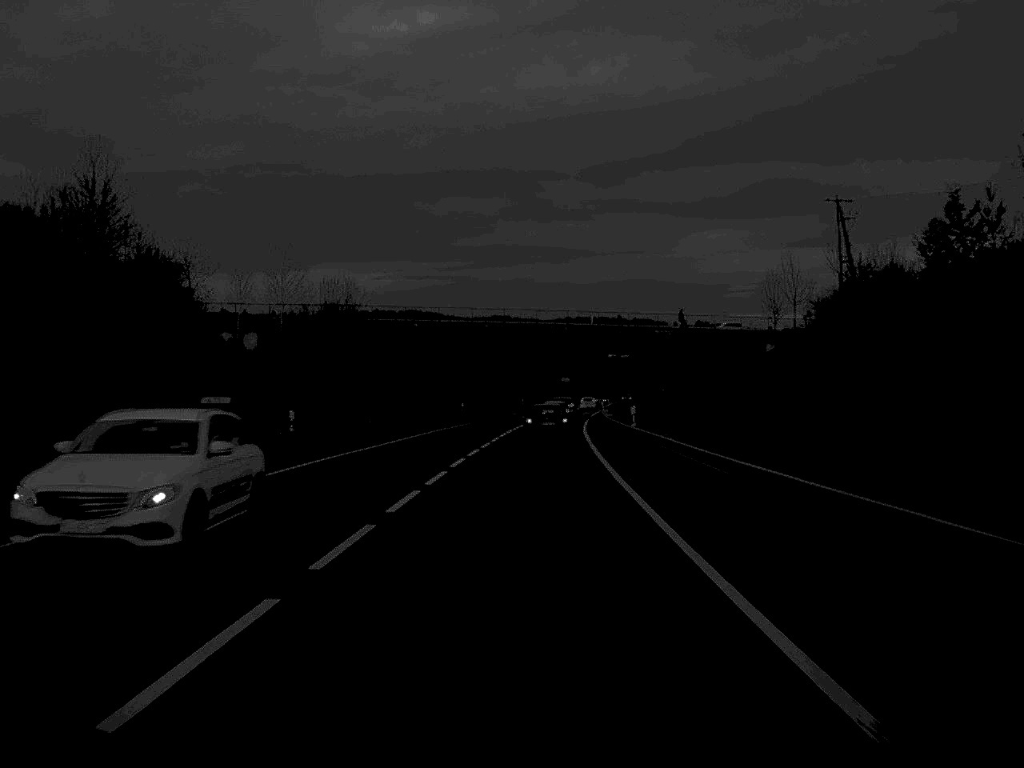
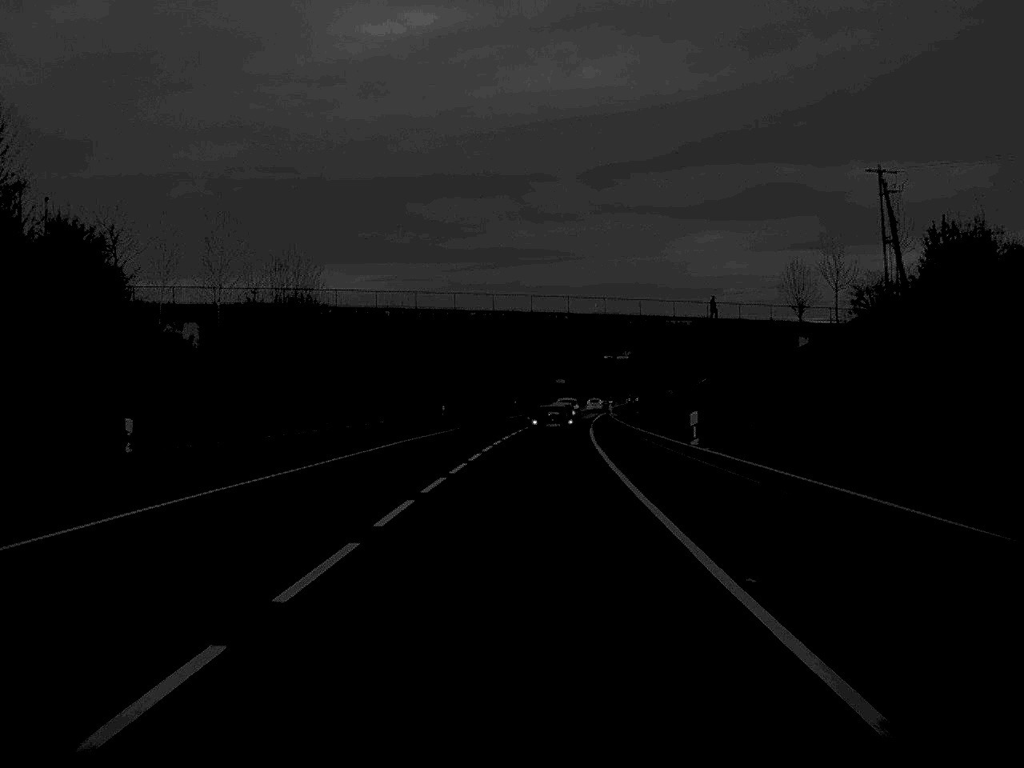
(0.0, +13.9) m; 0°
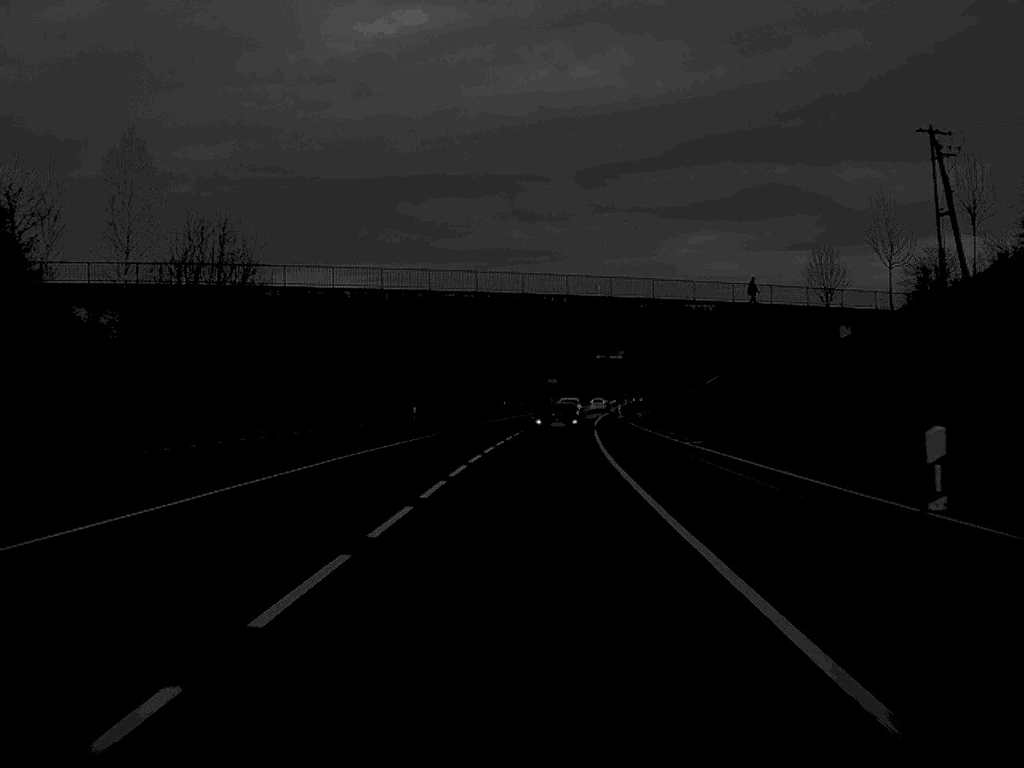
(0.0, +13.2) m; 0°
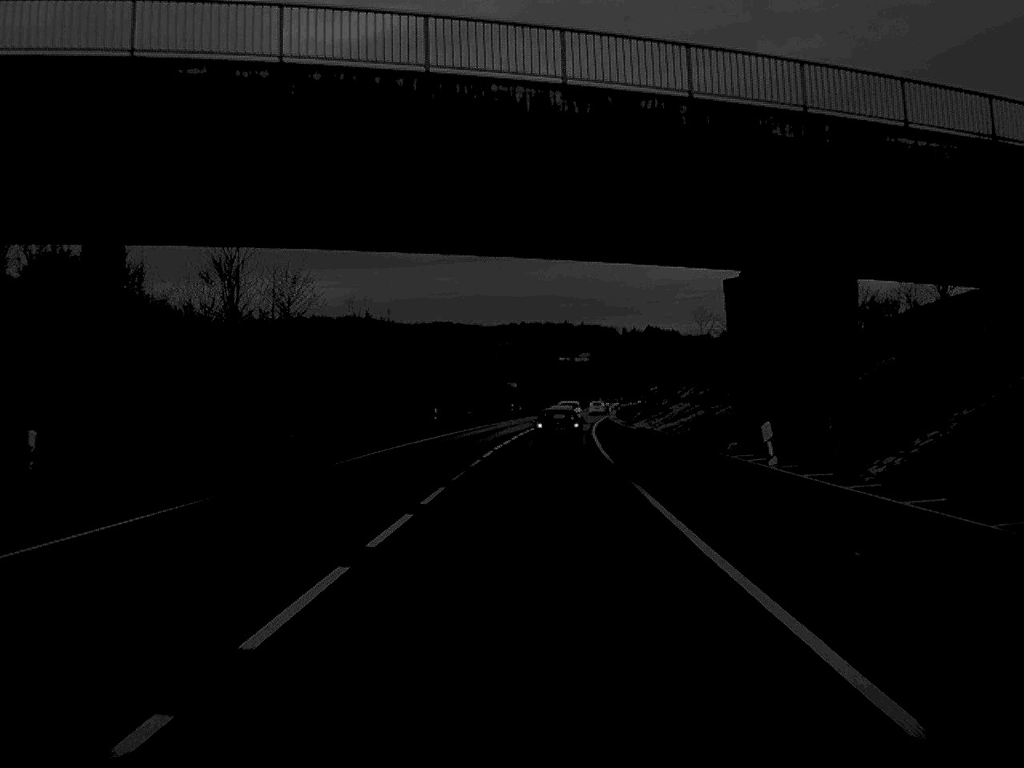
(+0.7, +42.6) m; +2°
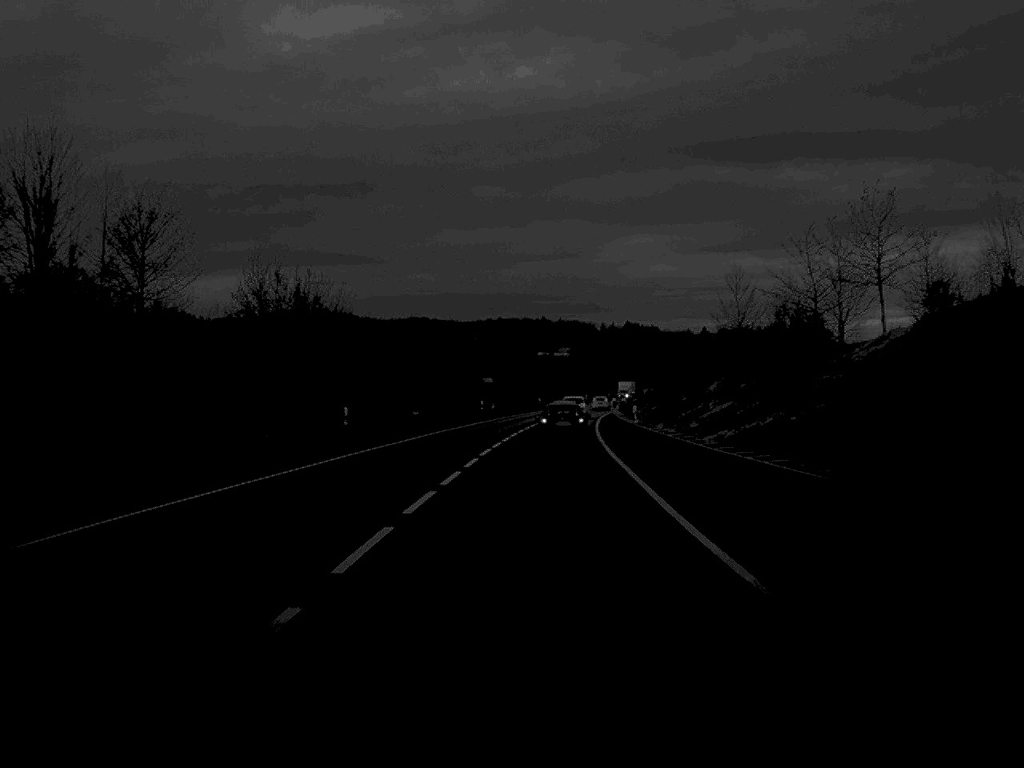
(+0.3, +26.7) m; +1°
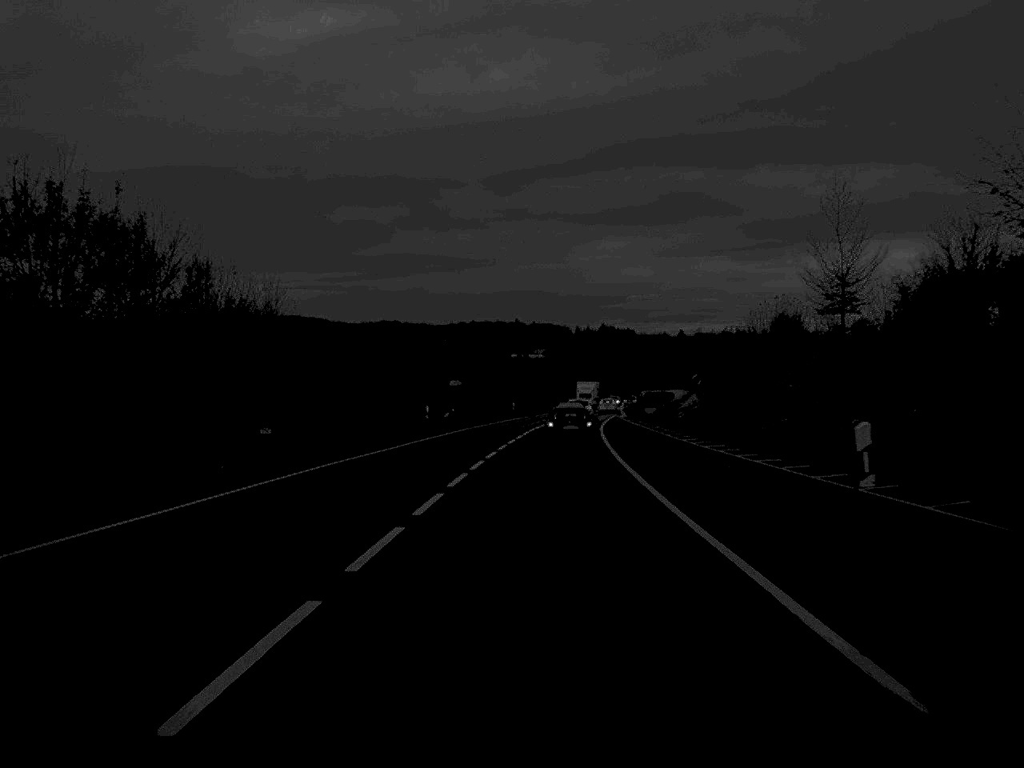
(+0.3, +29.7) m; +1°
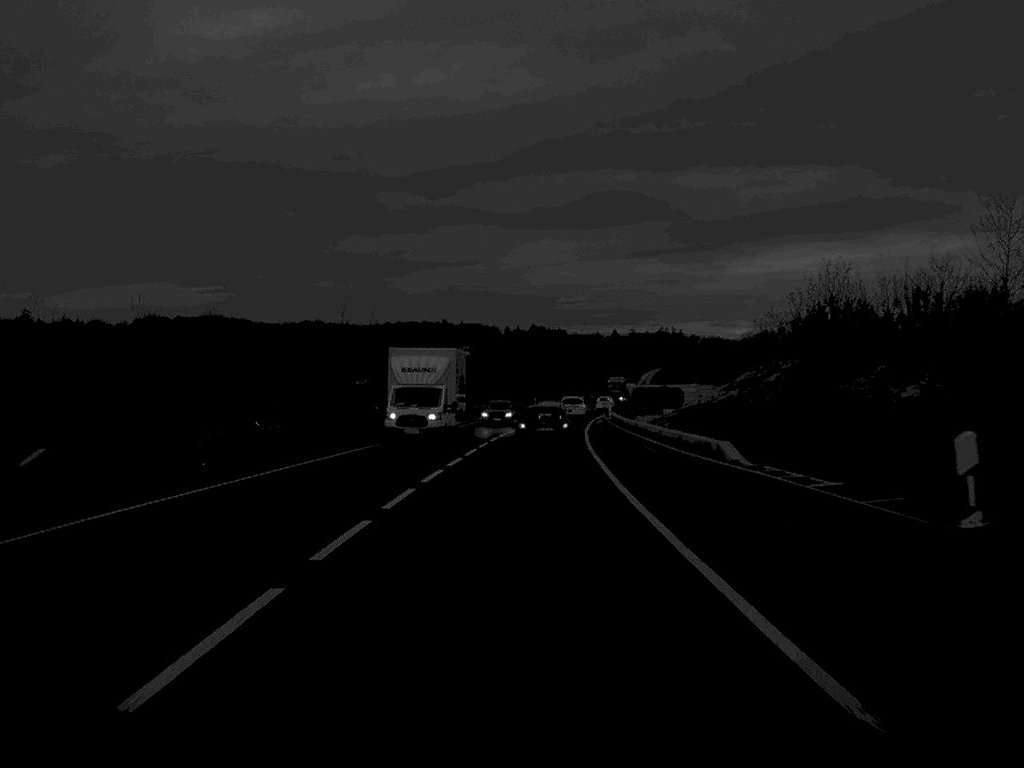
(+1.5, +53.4) m; +3°
